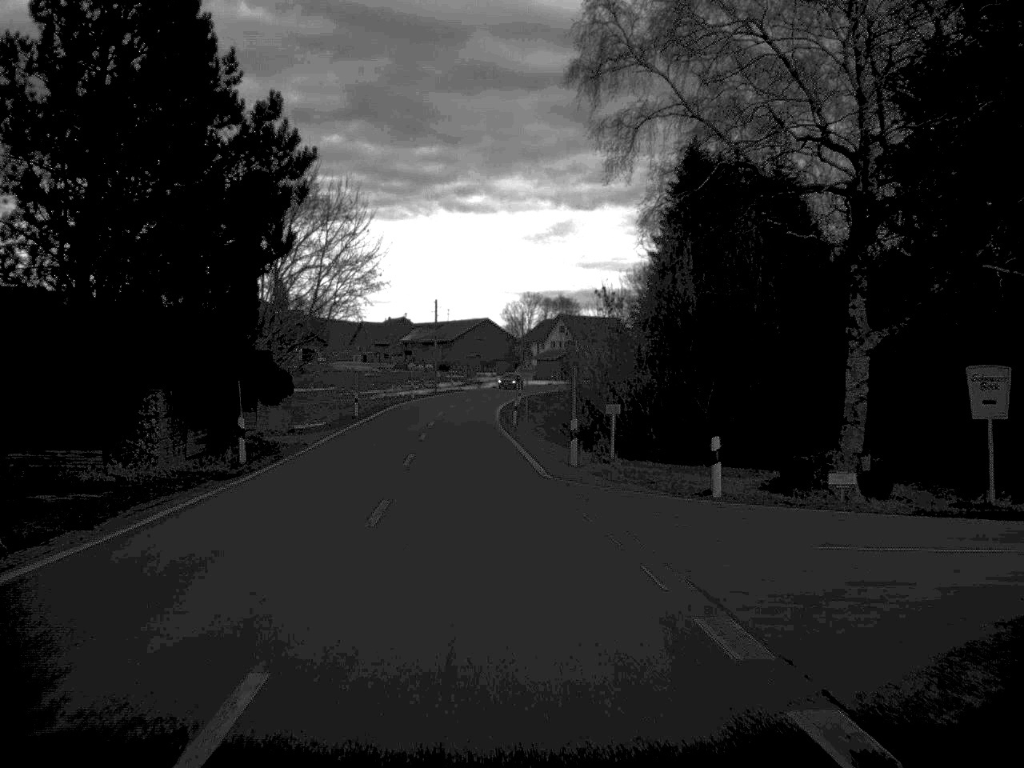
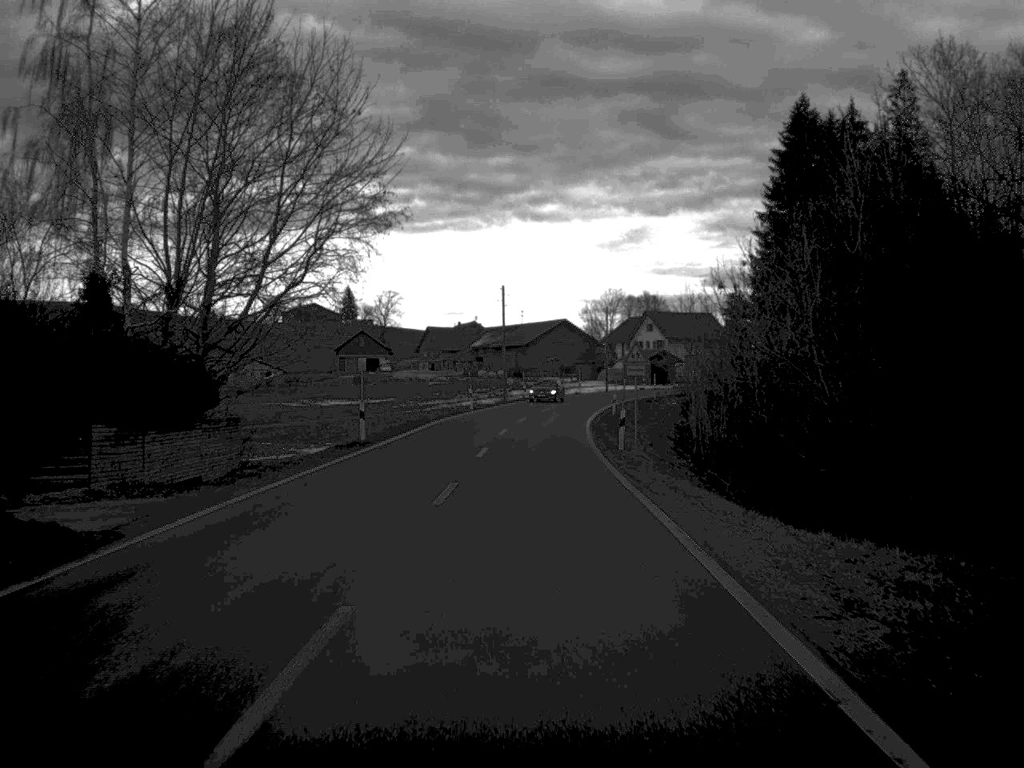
(-0.8, +22.4) m; -3°
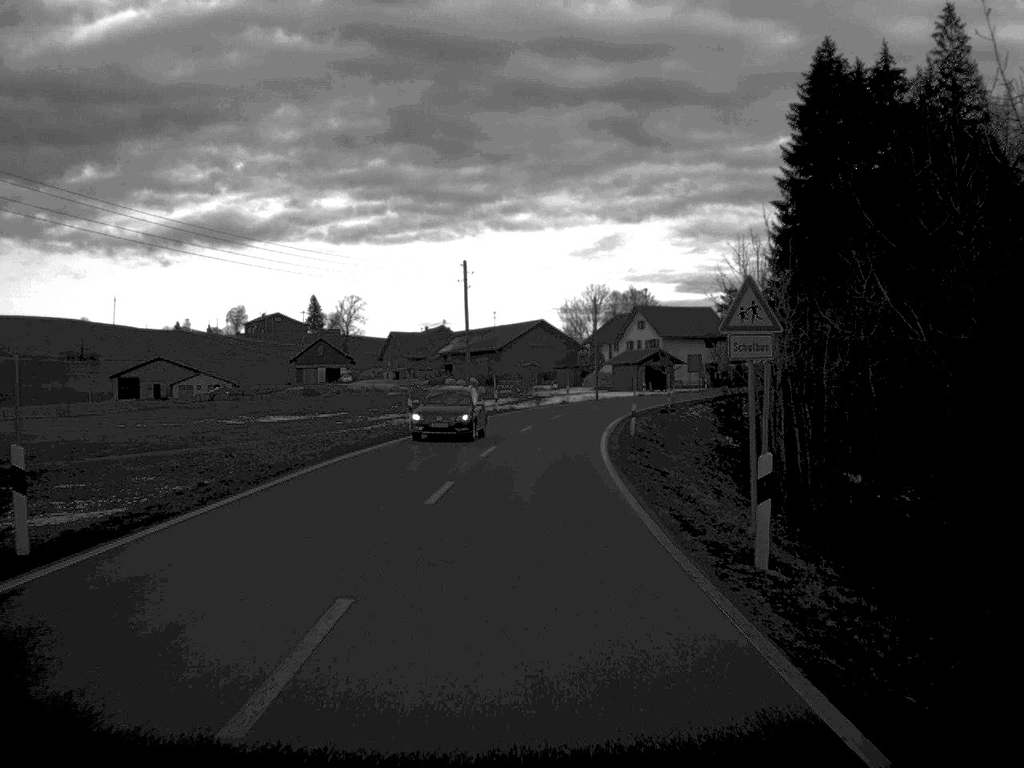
(+0.2, +23.3) m; +1°
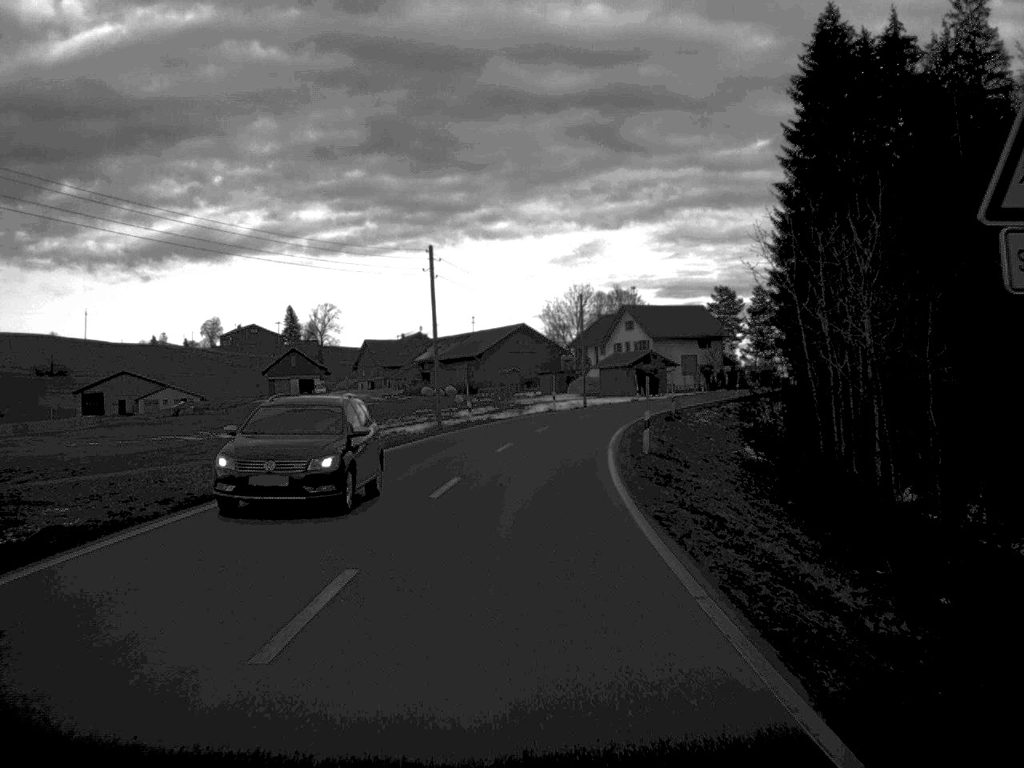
(+0.1, +10.4) m; +1°
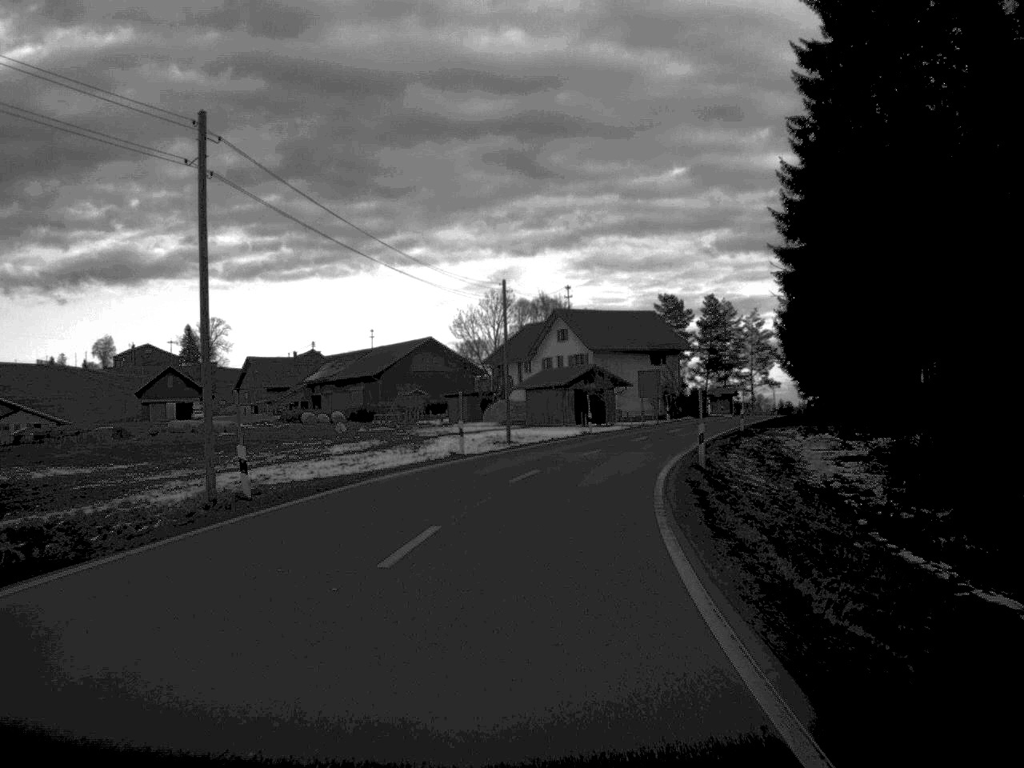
(+0.8, +31.2) m; +4°
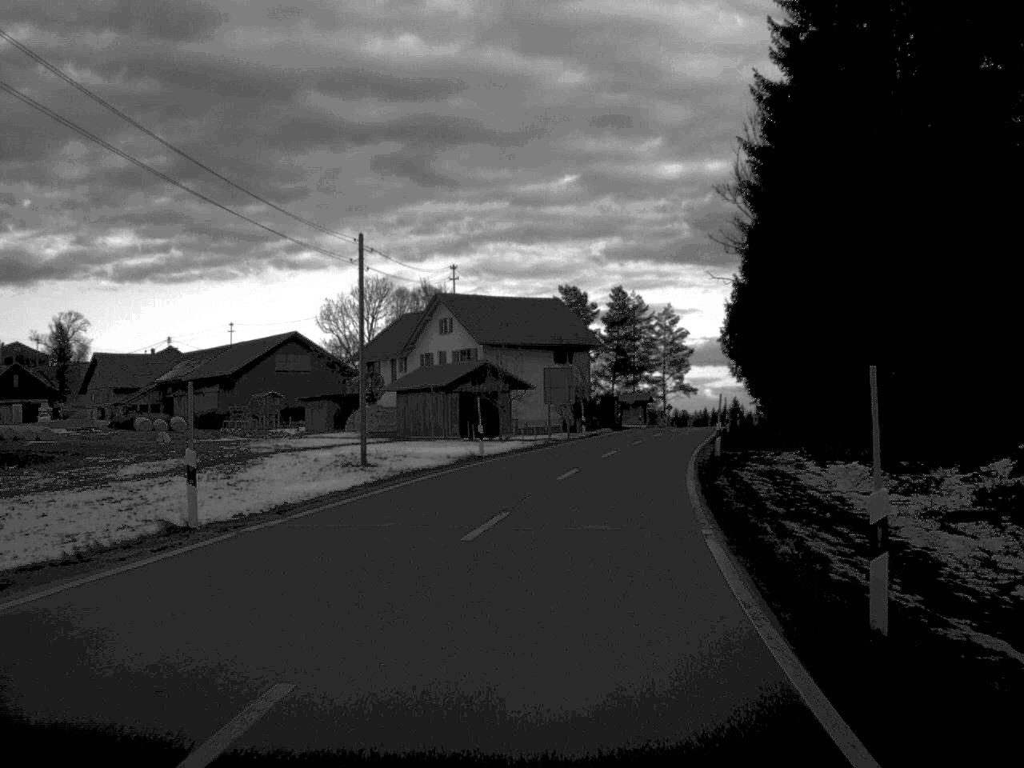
(+0.9, +21.5) m; +5°
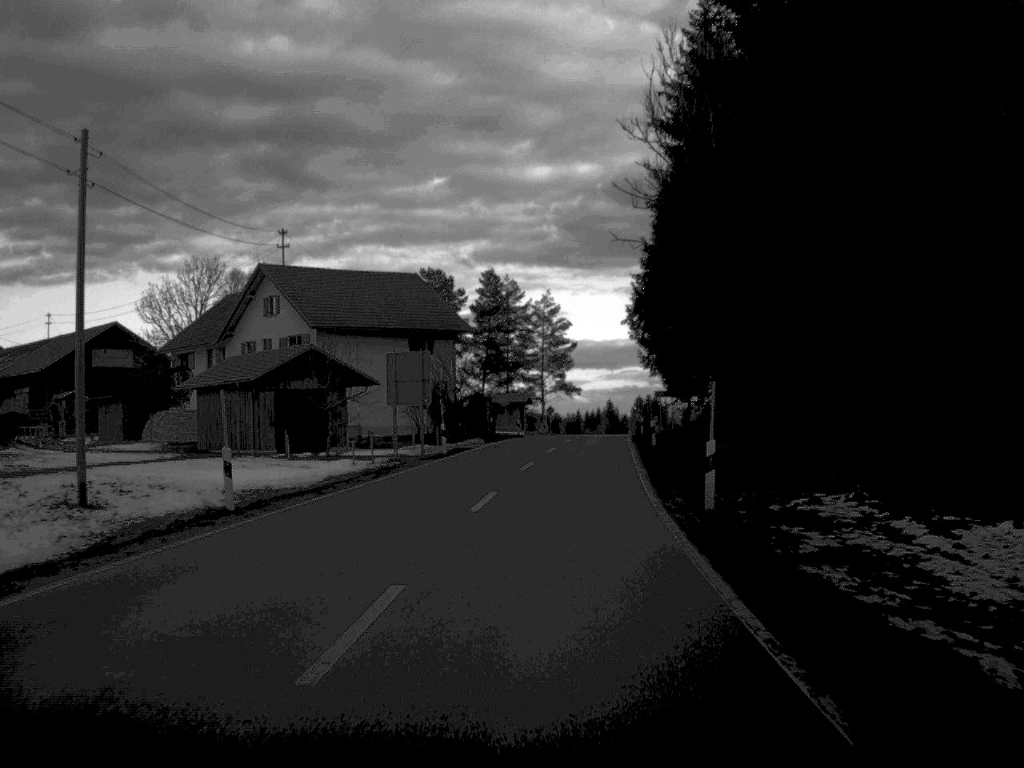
(+1.0, +20.0) m; +6°
